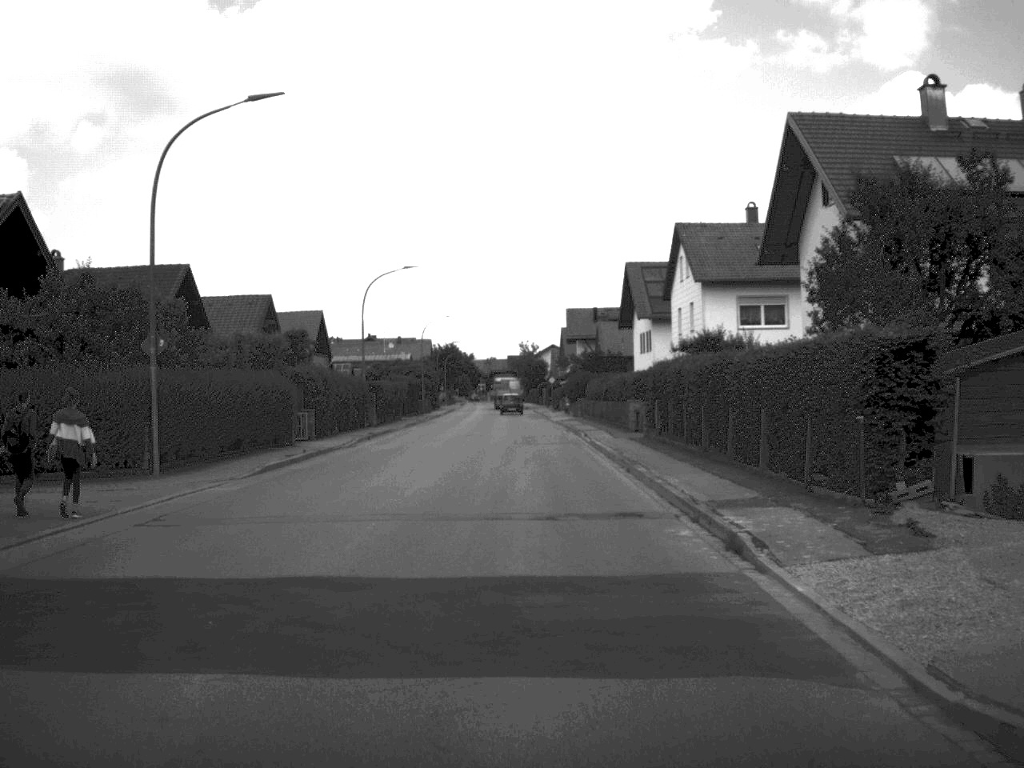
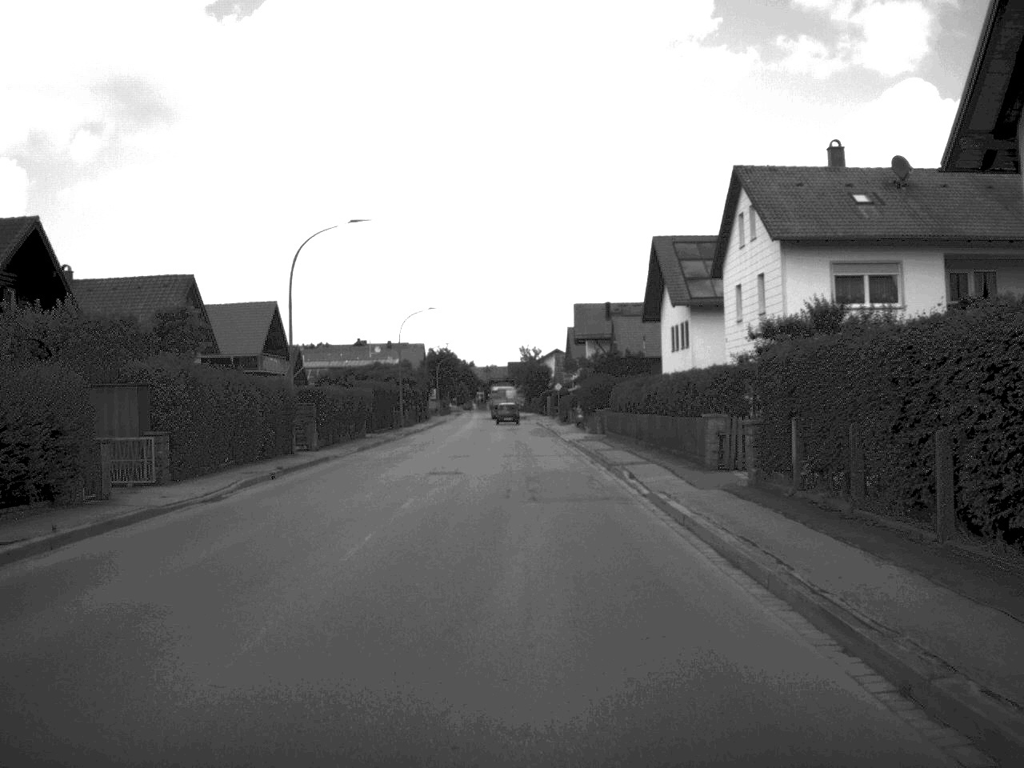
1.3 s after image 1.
(0.0, +17.9) m; 0°
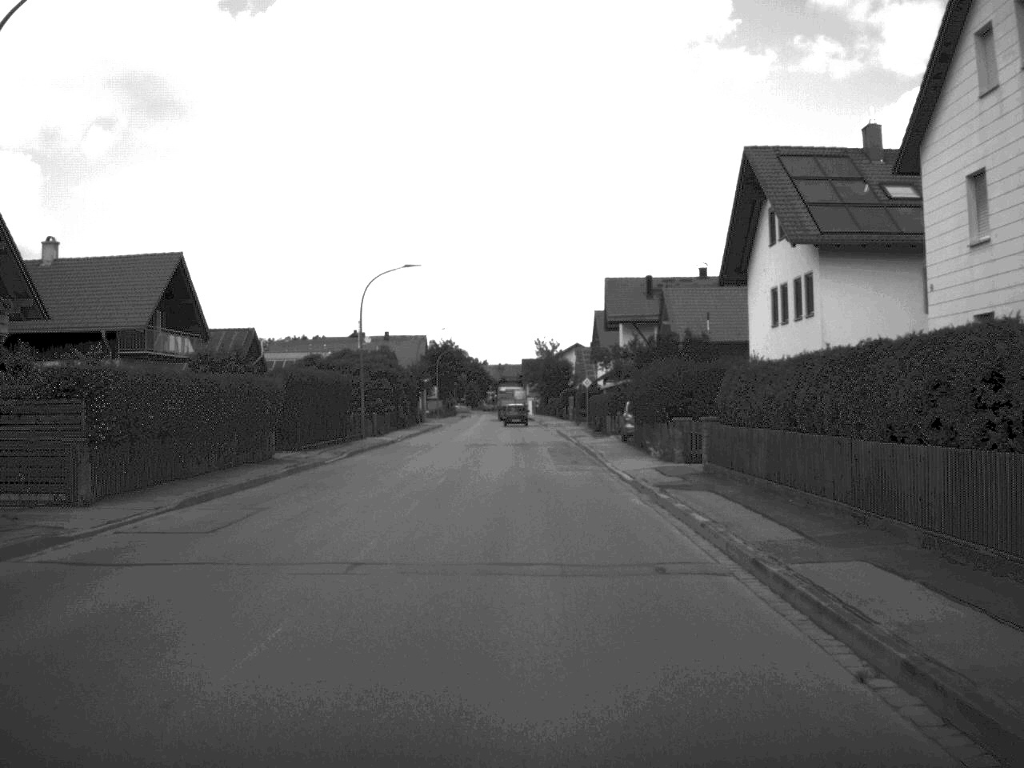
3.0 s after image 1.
(-0.2, +24.4) m; -1°
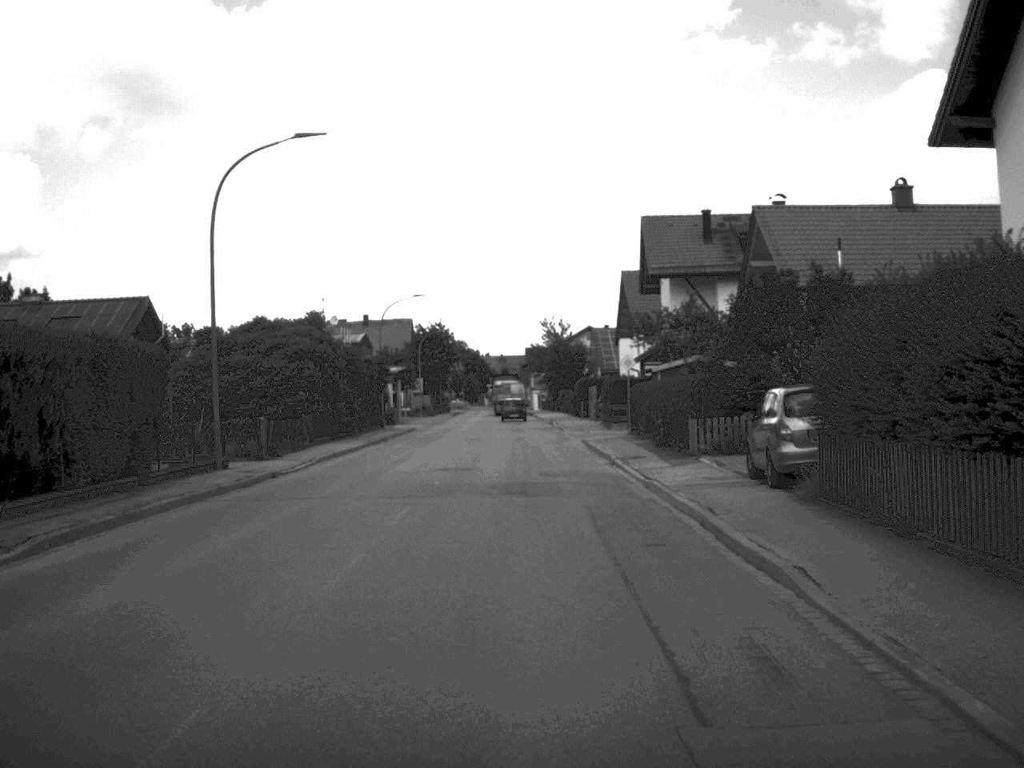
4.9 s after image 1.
(-0.1, +26.3) m; 0°
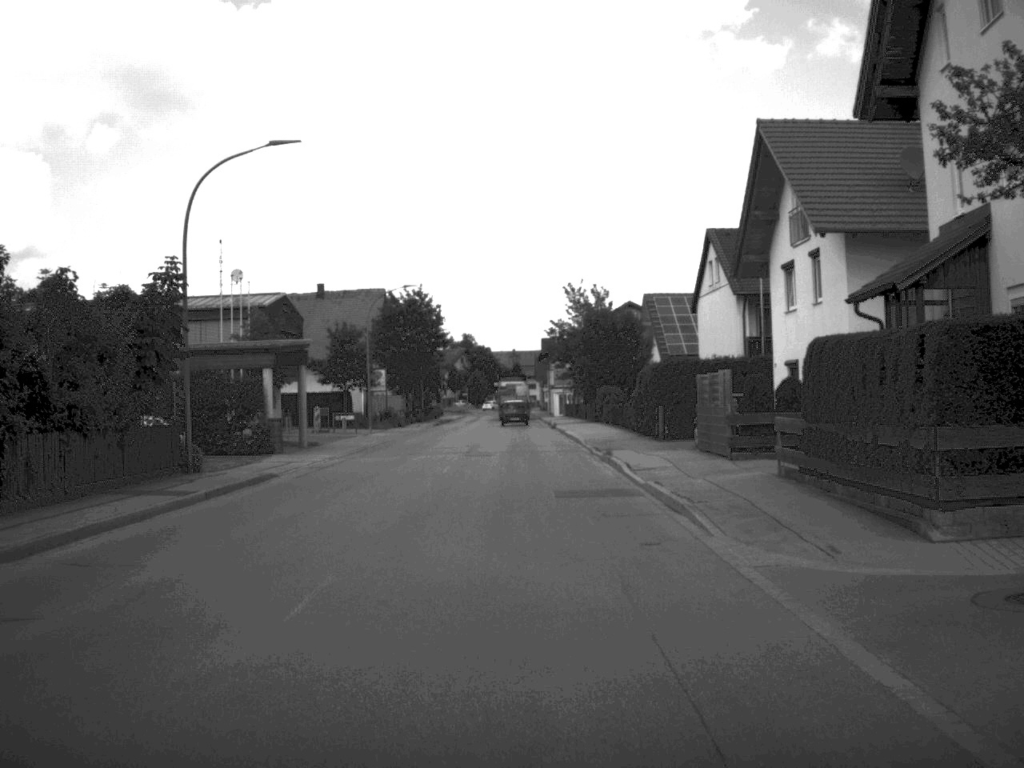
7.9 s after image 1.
(-0.3, +42.1) m; -1°
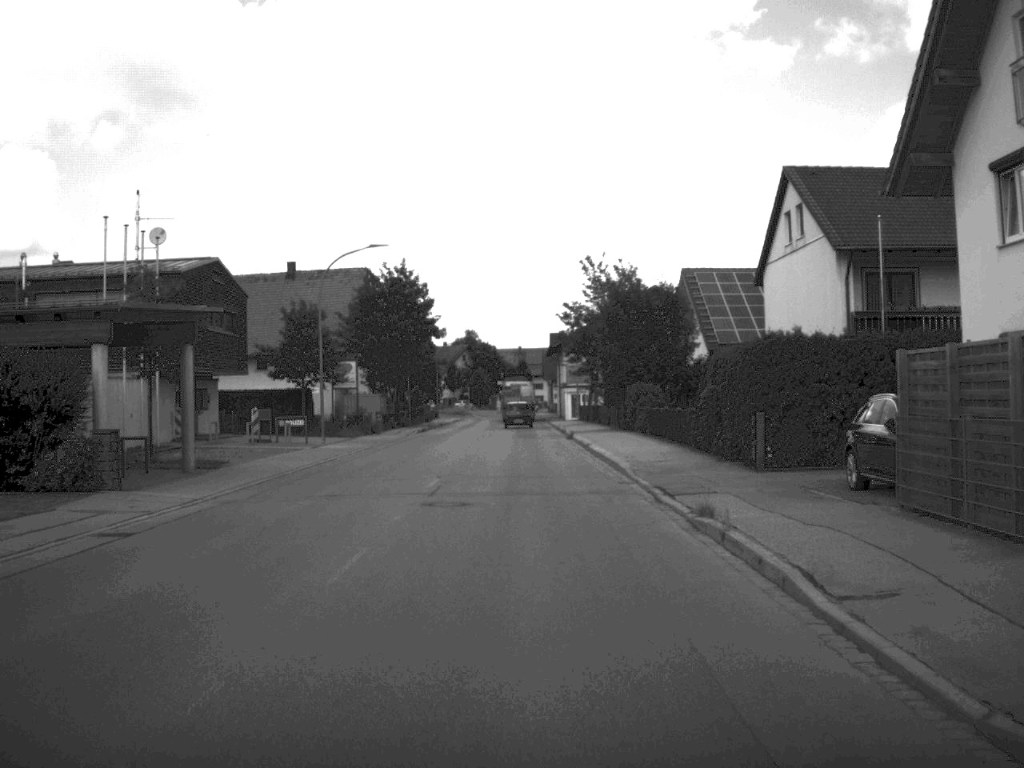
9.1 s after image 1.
(-0.1, +16.6) m; 0°
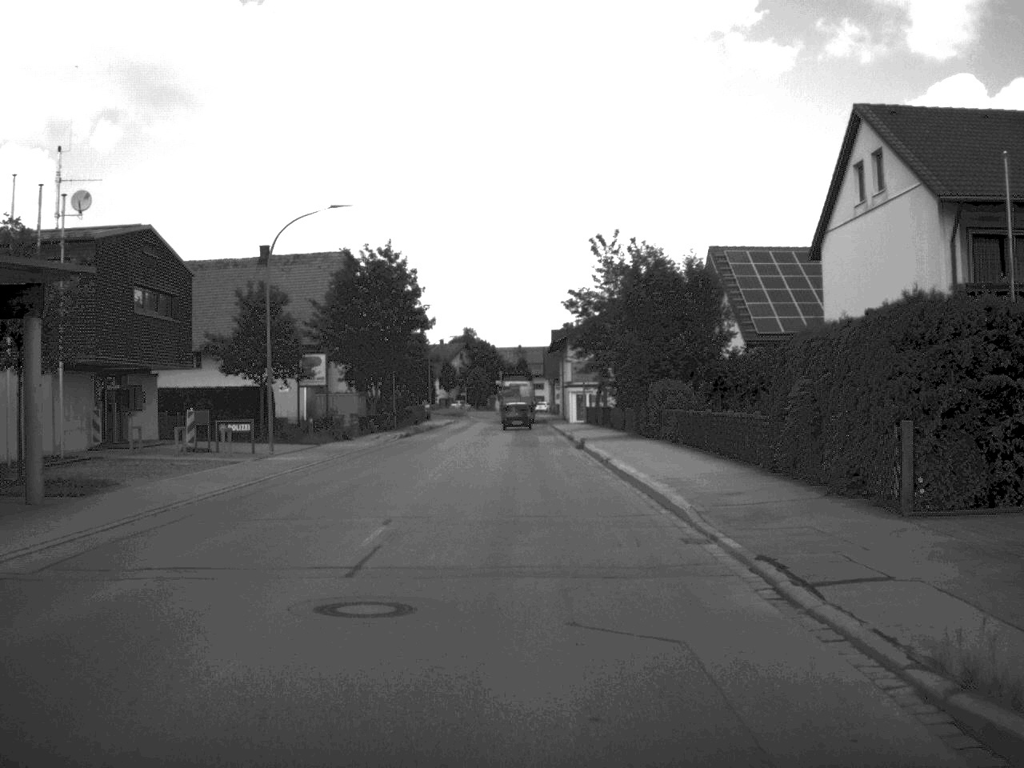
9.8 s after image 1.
(0.0, +9.6) m; 0°
